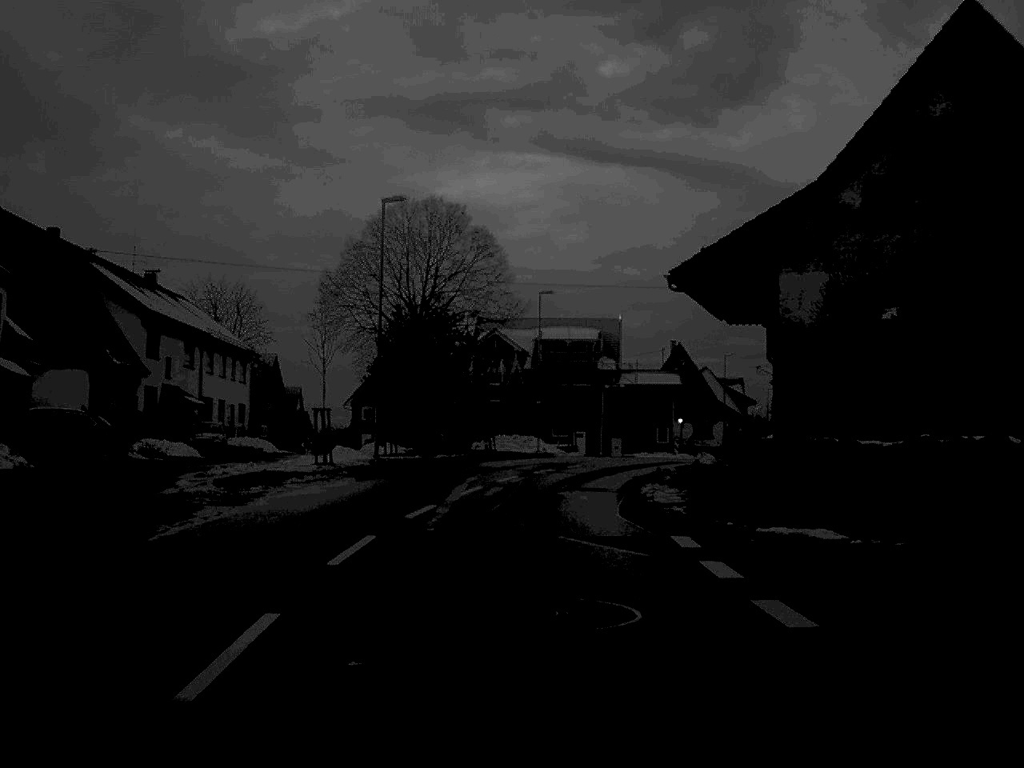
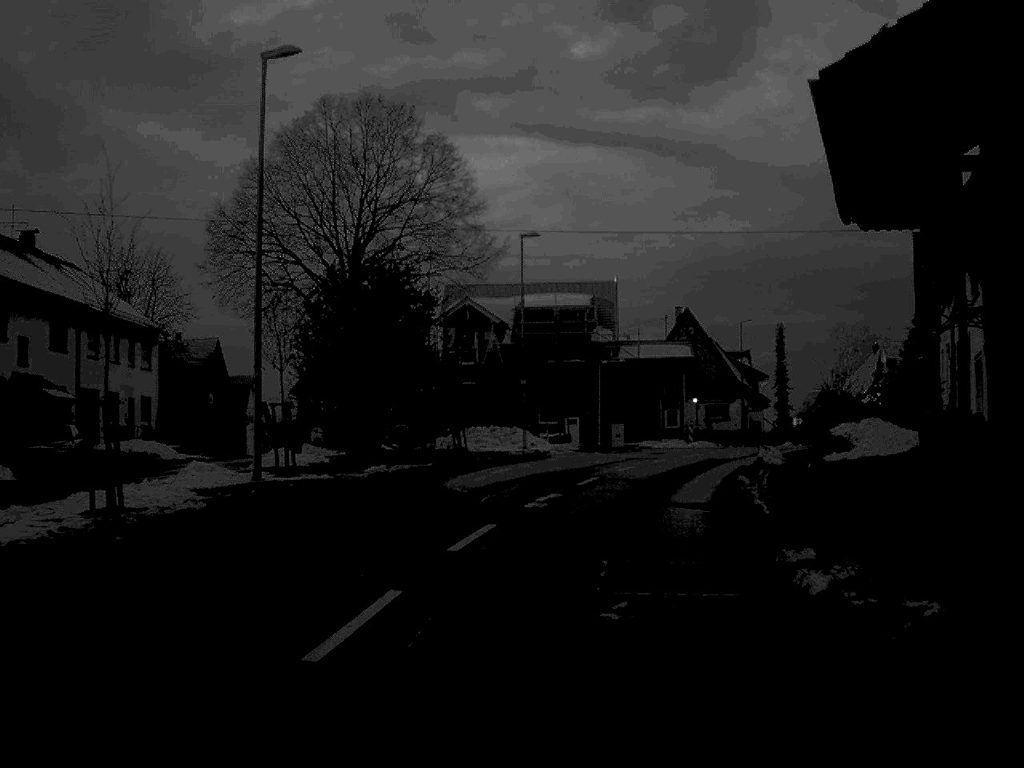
(0.0, +16.7) m; +1°
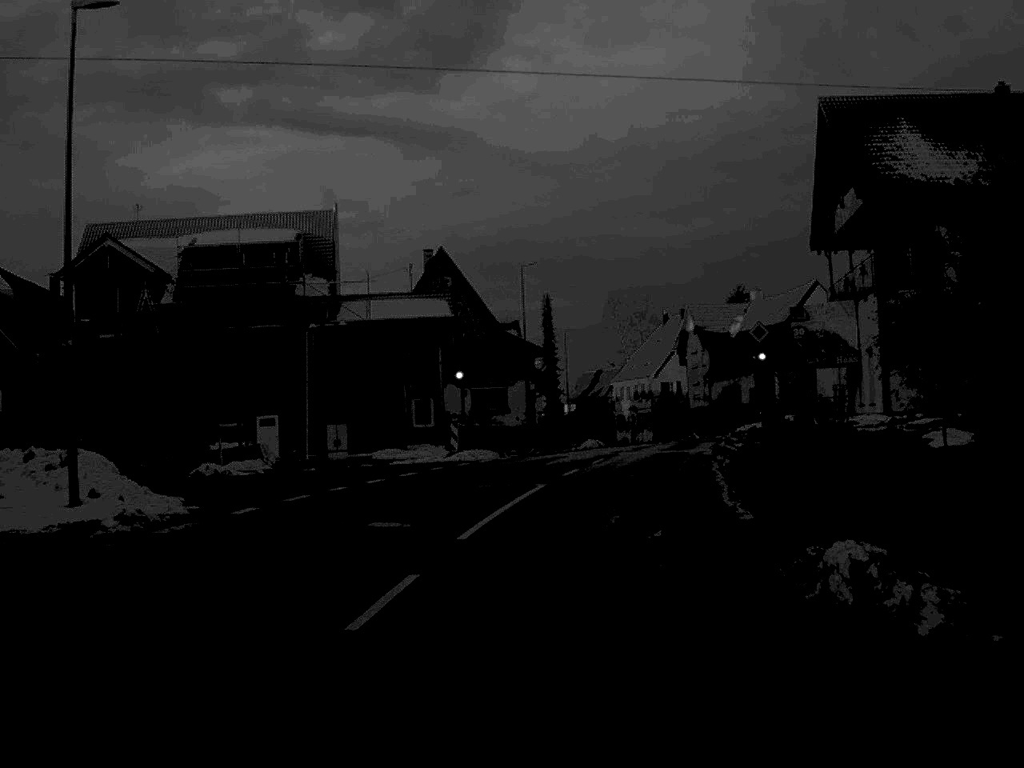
(+2.9, +28.7) m; +11°
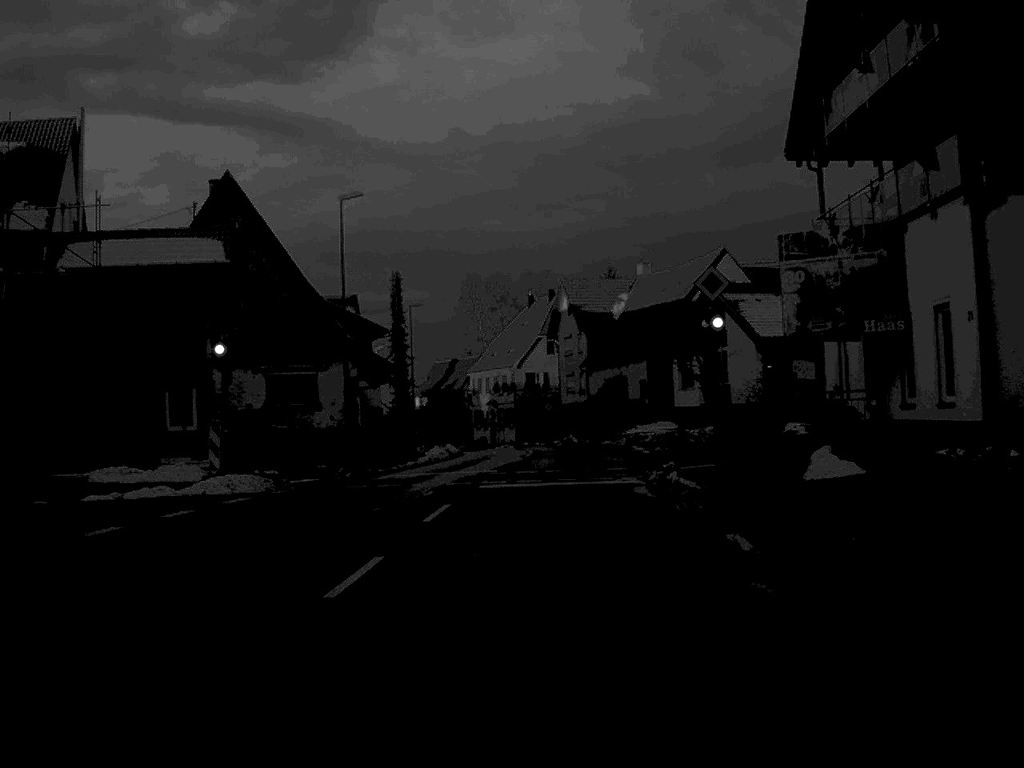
(+1.1, +17.8) m; +6°
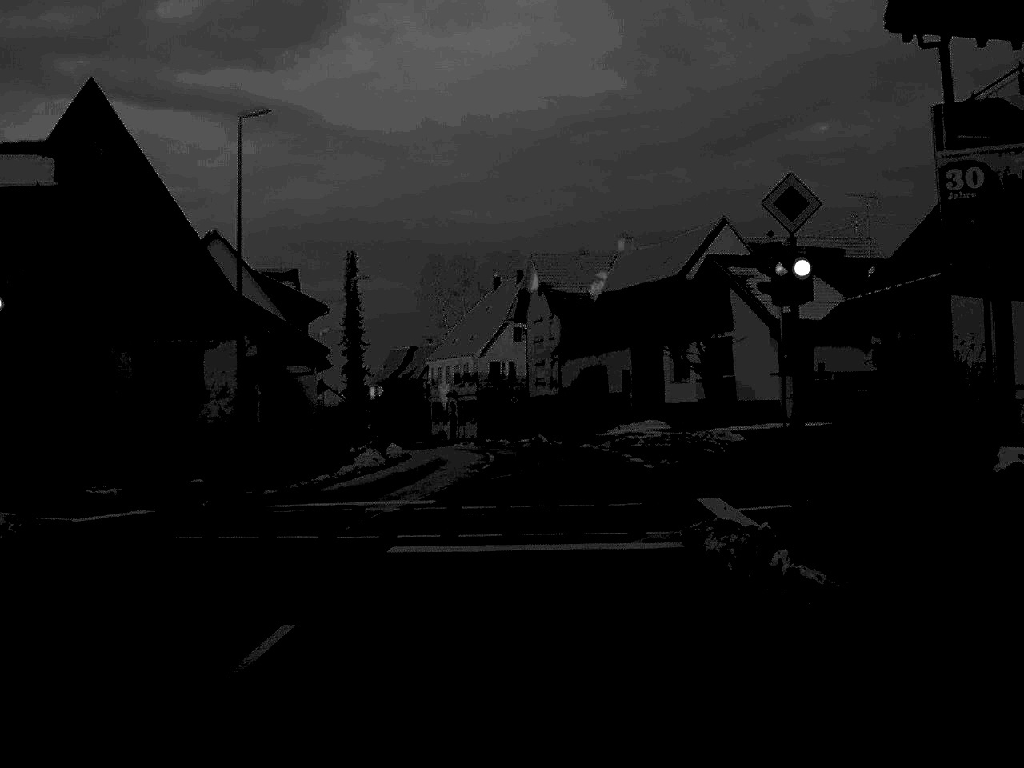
(+0.1, +10.9) m; +2°
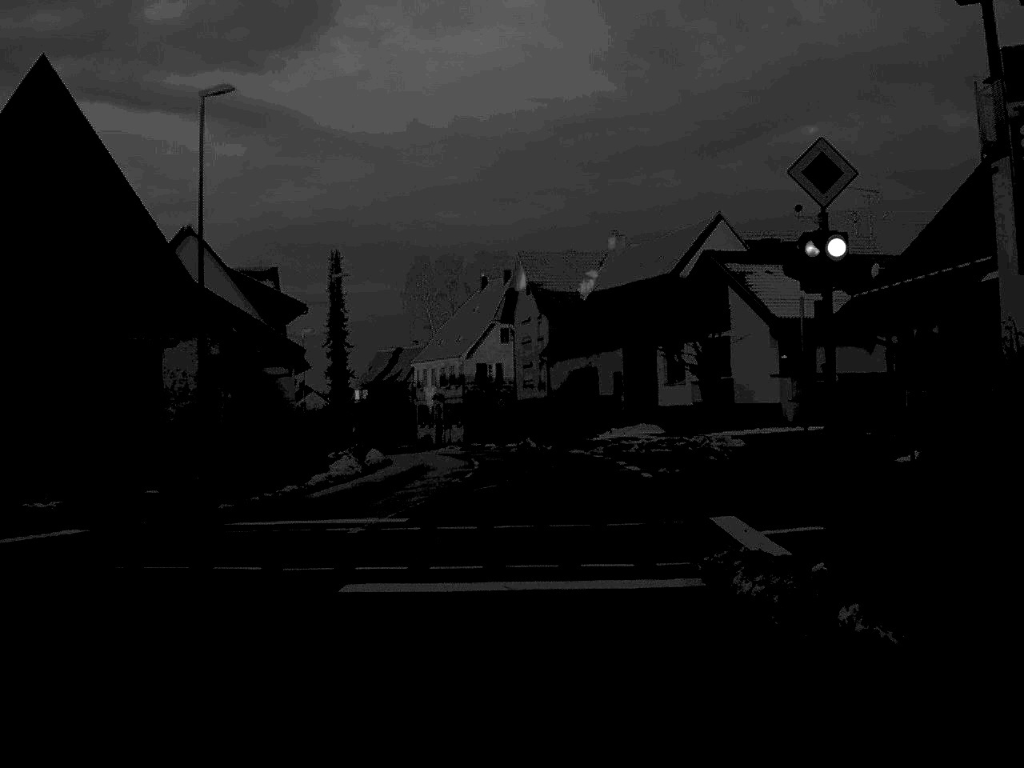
(0.0, +2.5) m; 0°
